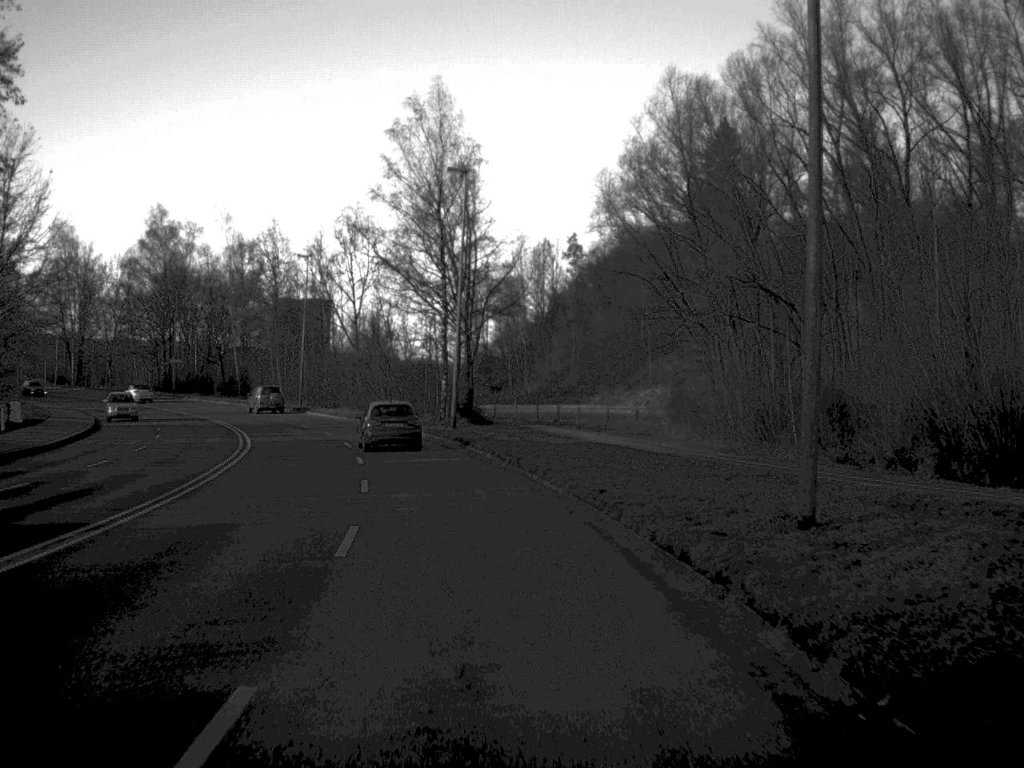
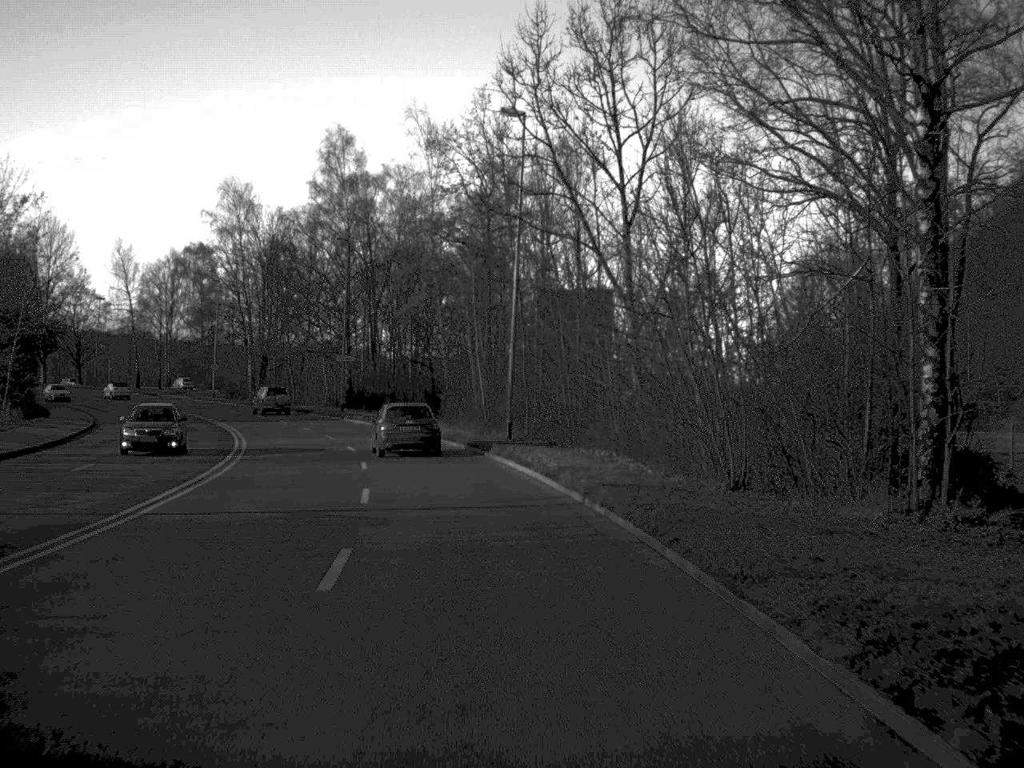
(-5.4, +46.7) m; -13°
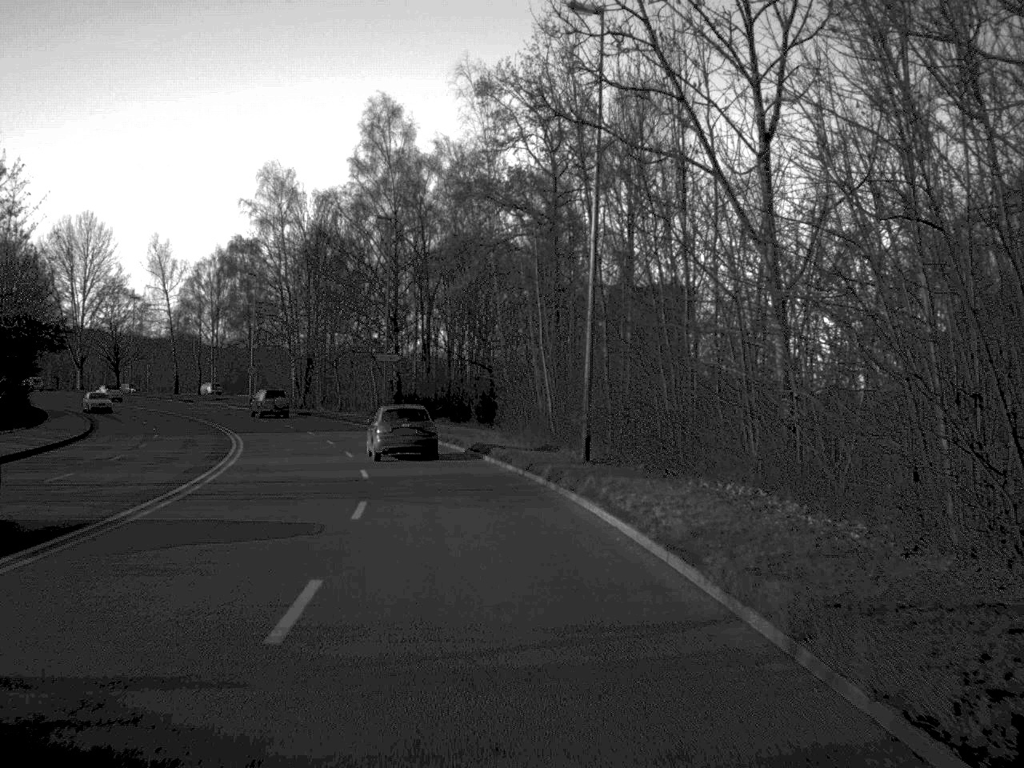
(-0.3, +11.1) m; -3°
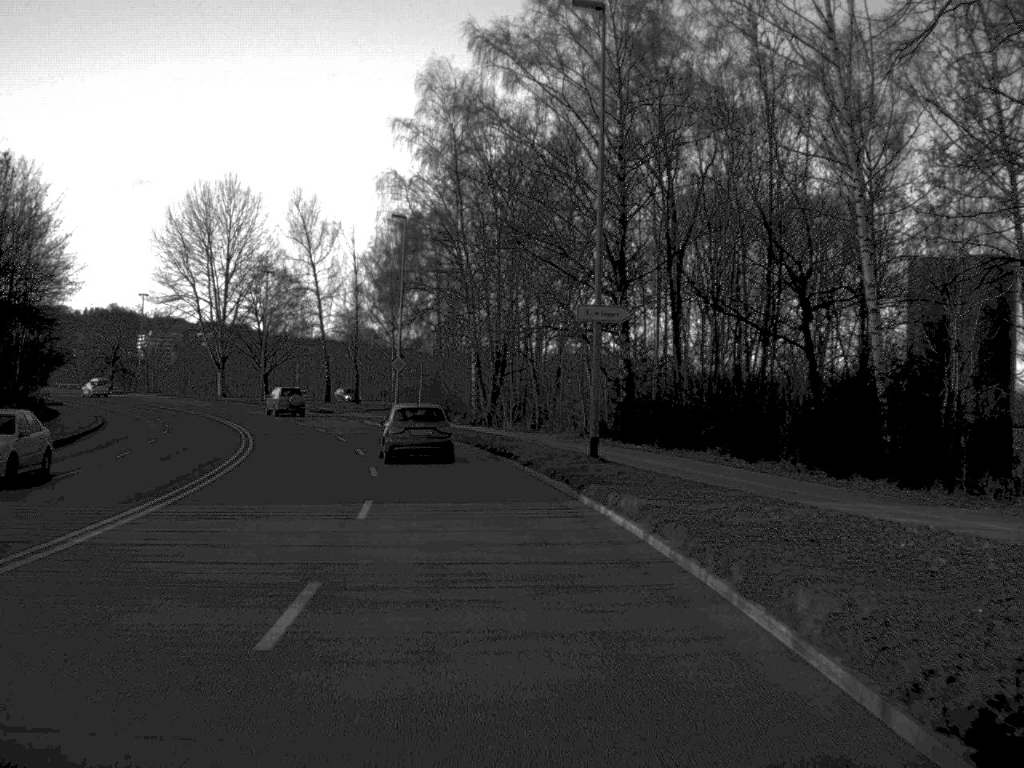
(-3.3, +35.9) m; -10°
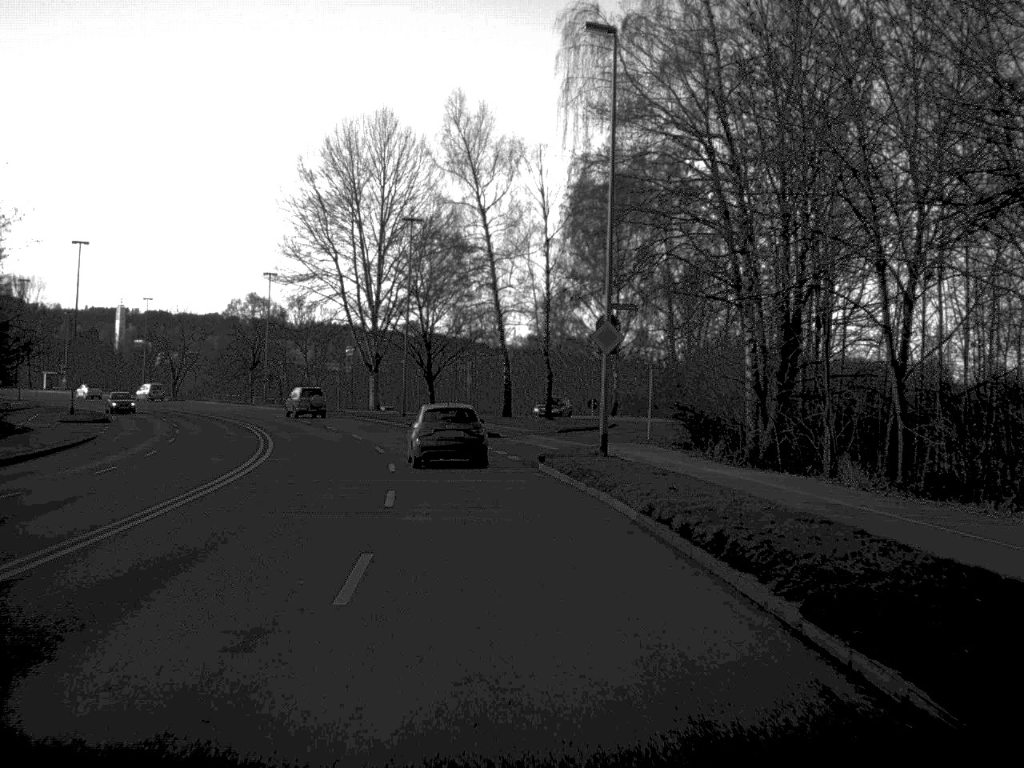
(-3.0, +34.0) m; -10°
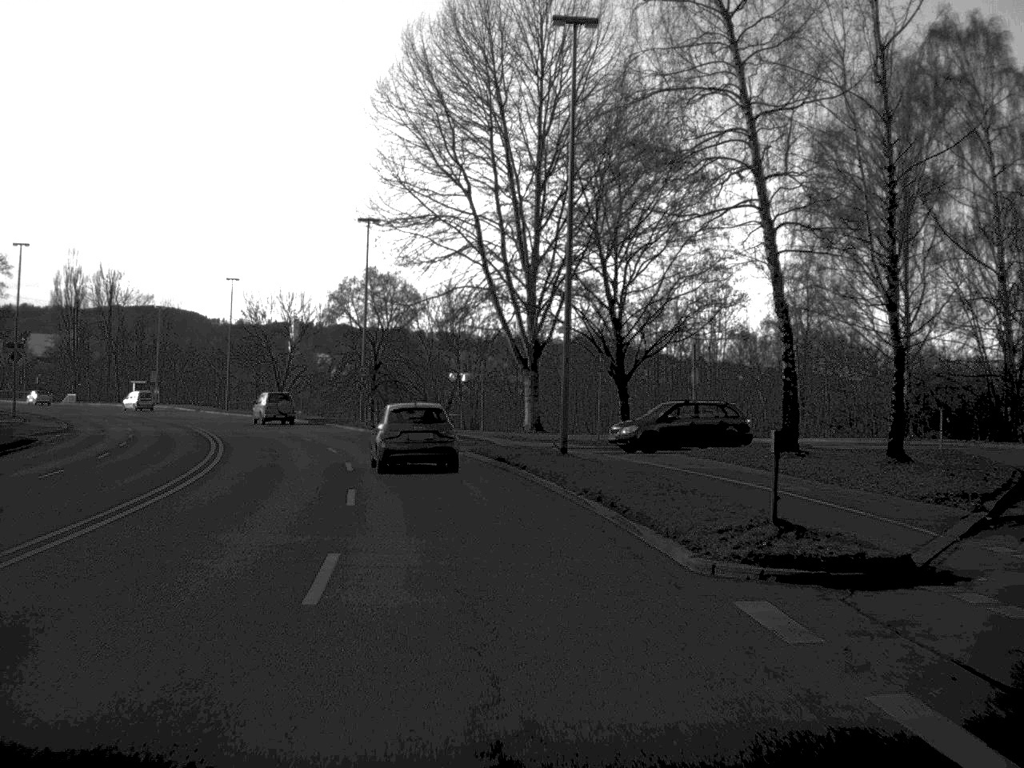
(-2.6, +35.6) m; -9°
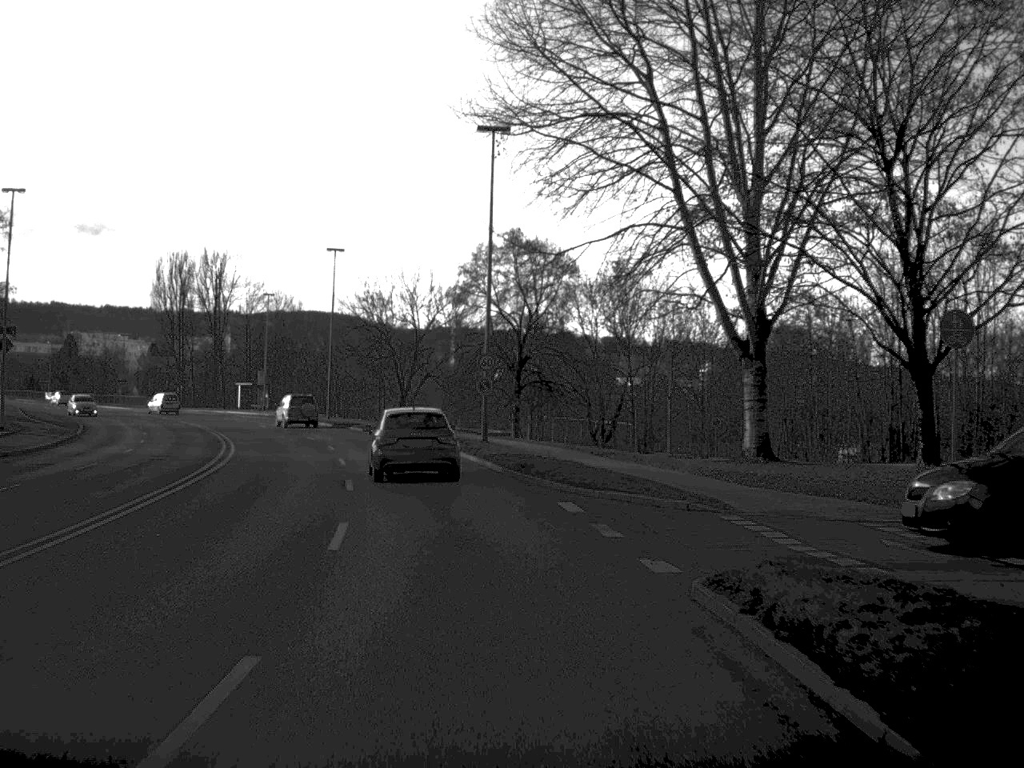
(-1.4, +22.7) m; -8°
